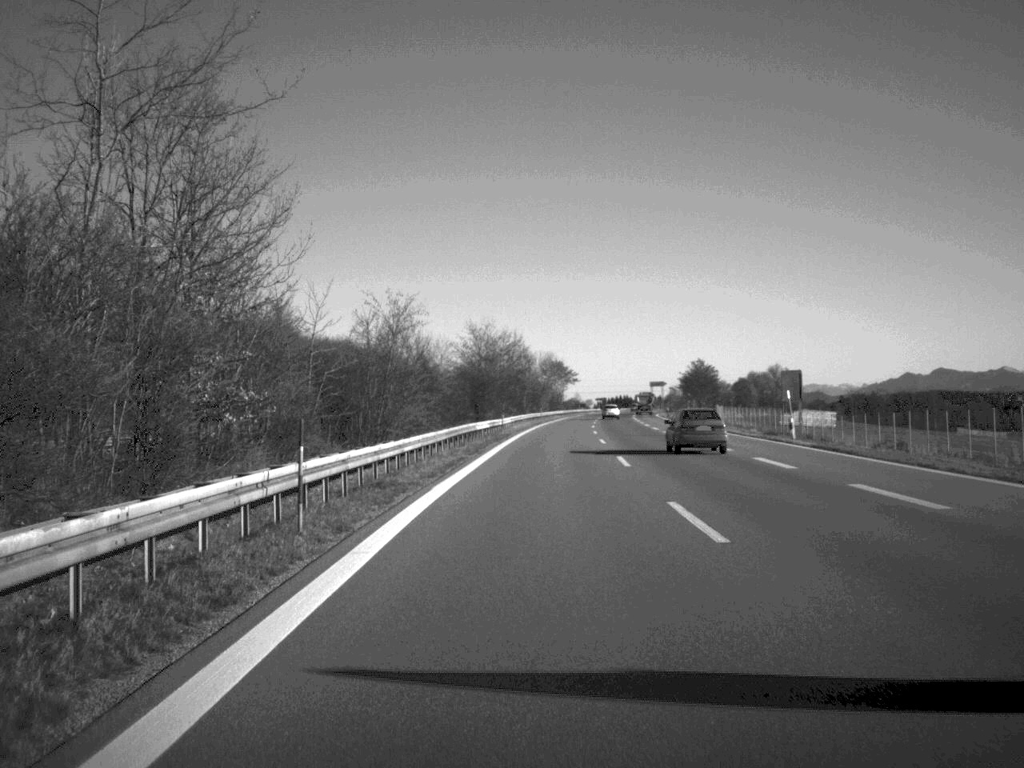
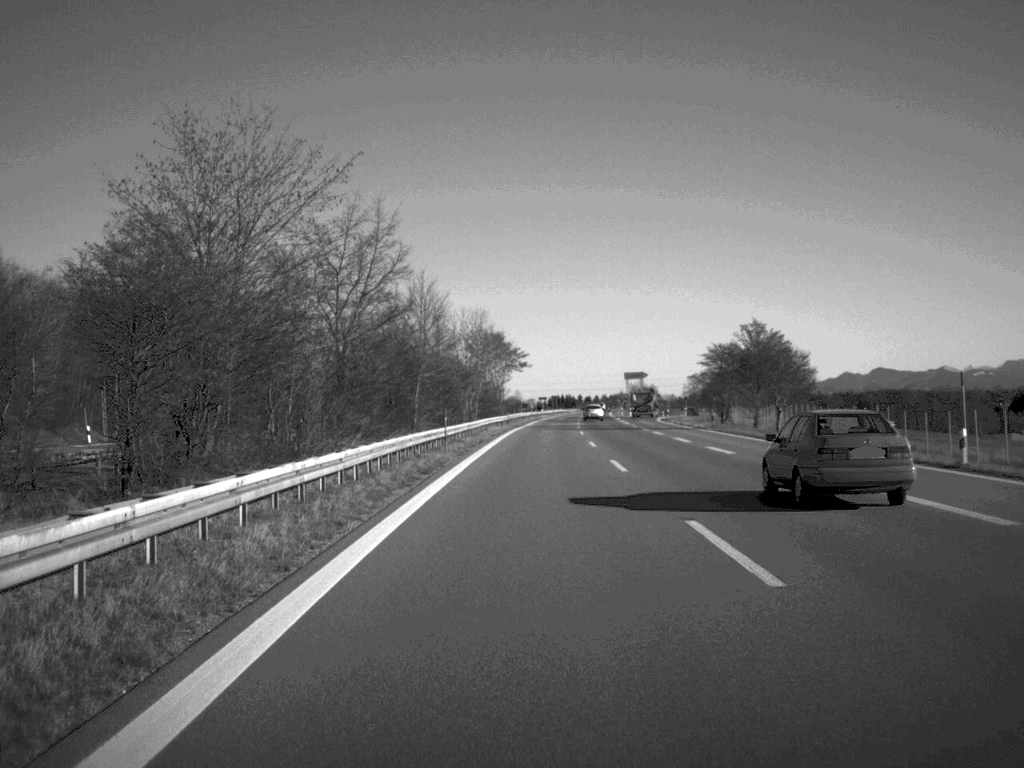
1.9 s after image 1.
(+1.9, +75.3) m; +3°
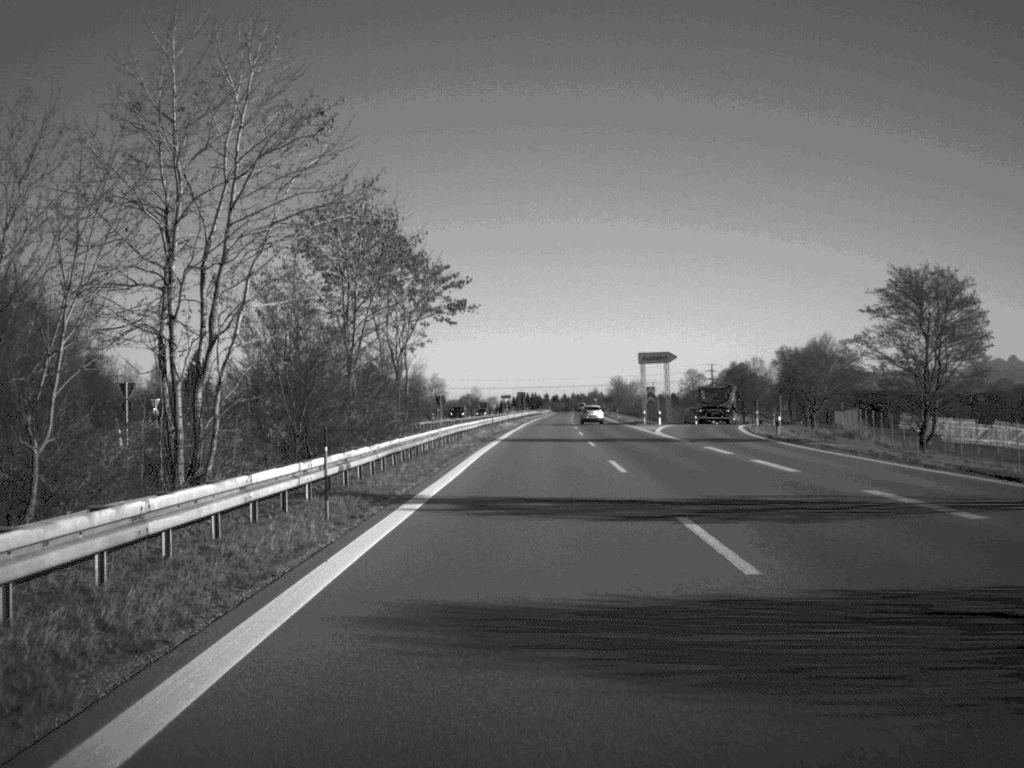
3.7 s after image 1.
(+1.0, +71.1) m; +2°
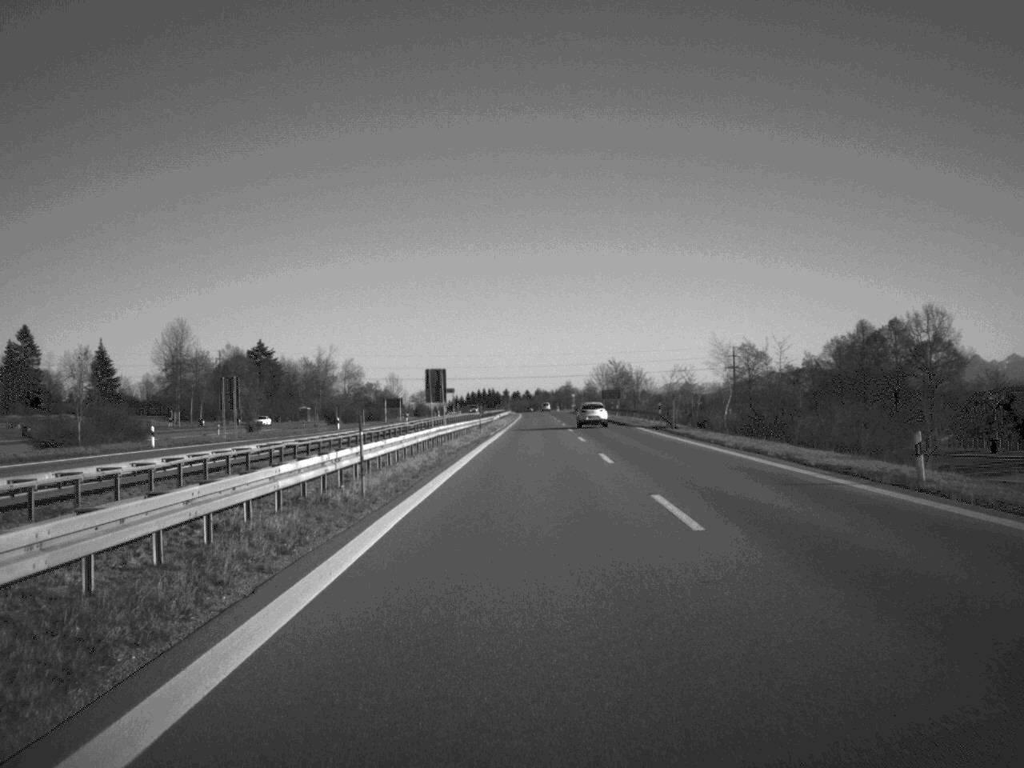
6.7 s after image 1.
(+2.3, +121.6) m; +2°
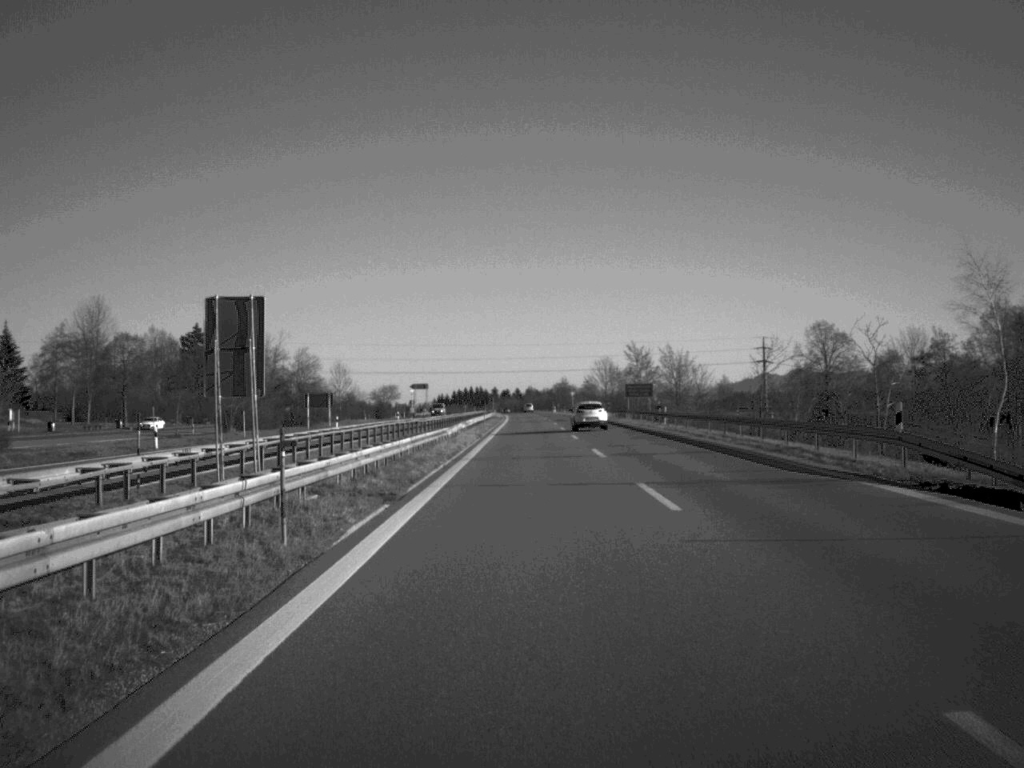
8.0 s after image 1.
(+0.2, +51.8) m; 0°
